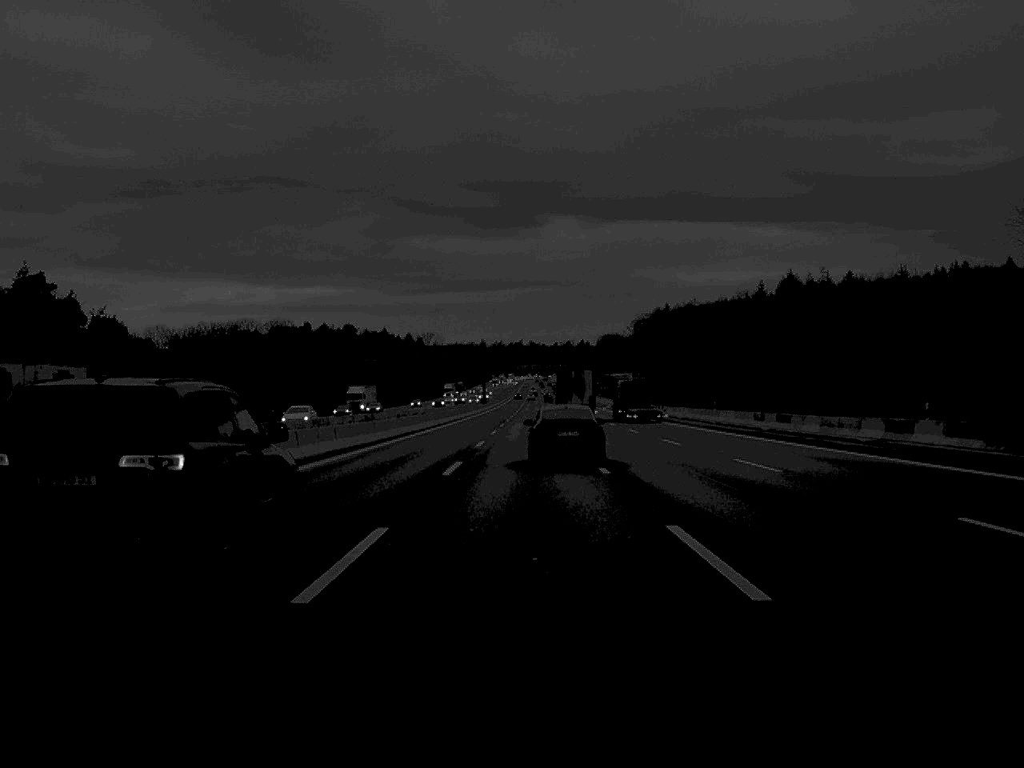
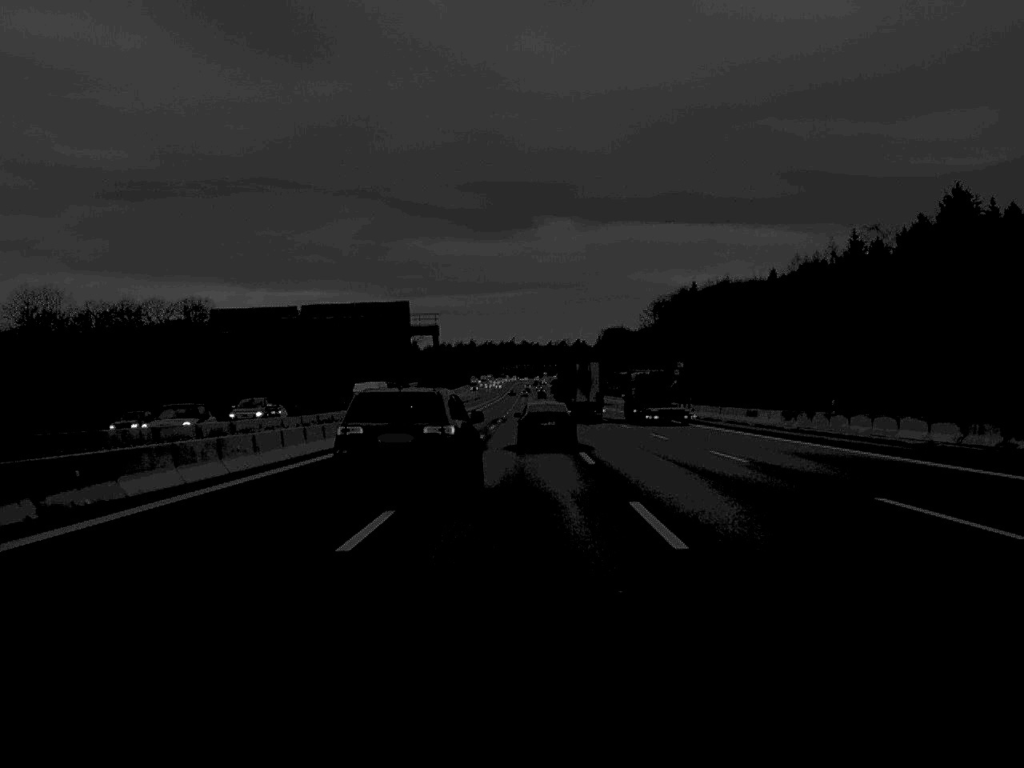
(+0.3, +86.1) m; 0°
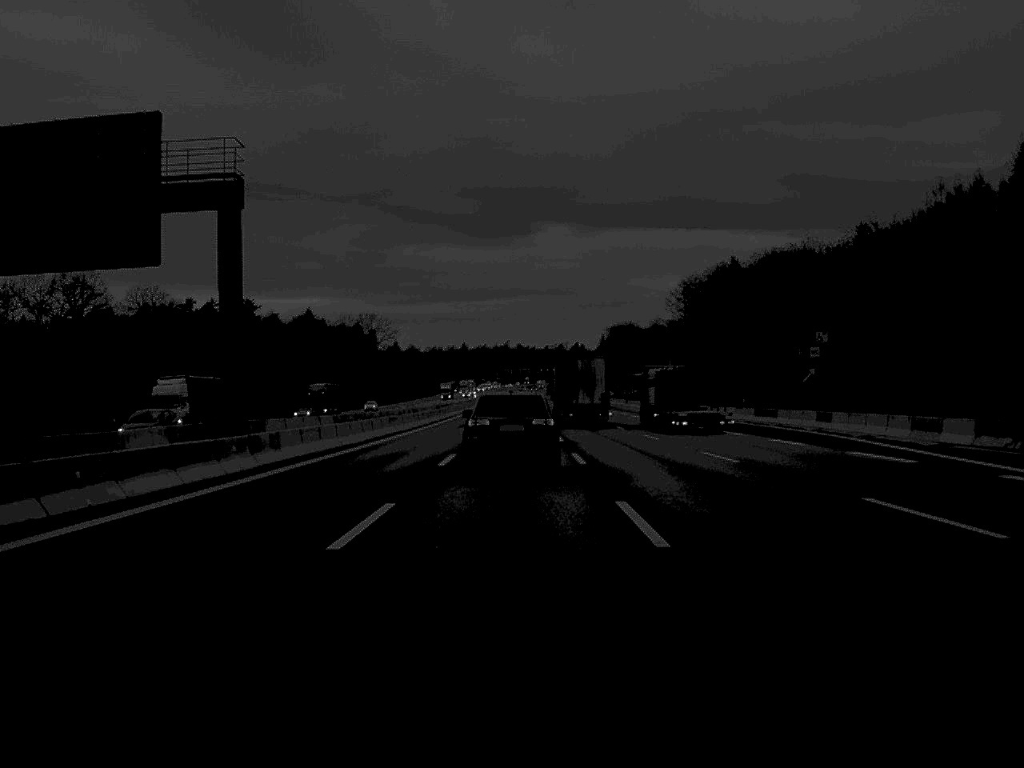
(+0.2, +71.4) m; 0°
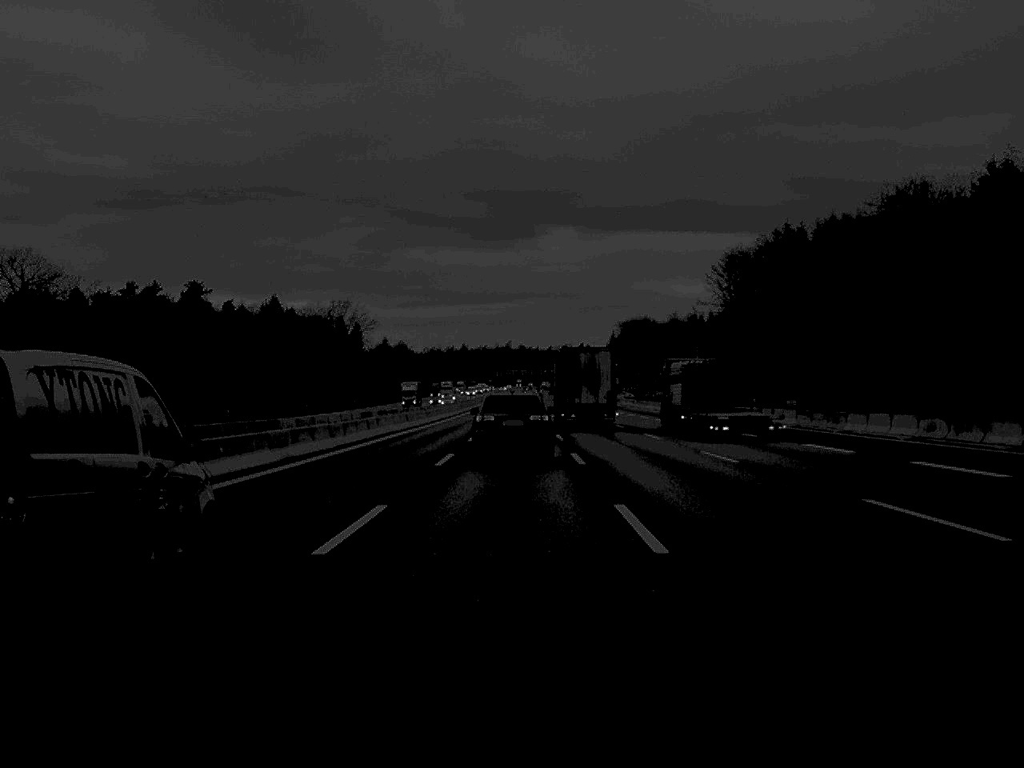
(-0.1, +53.8) m; 0°
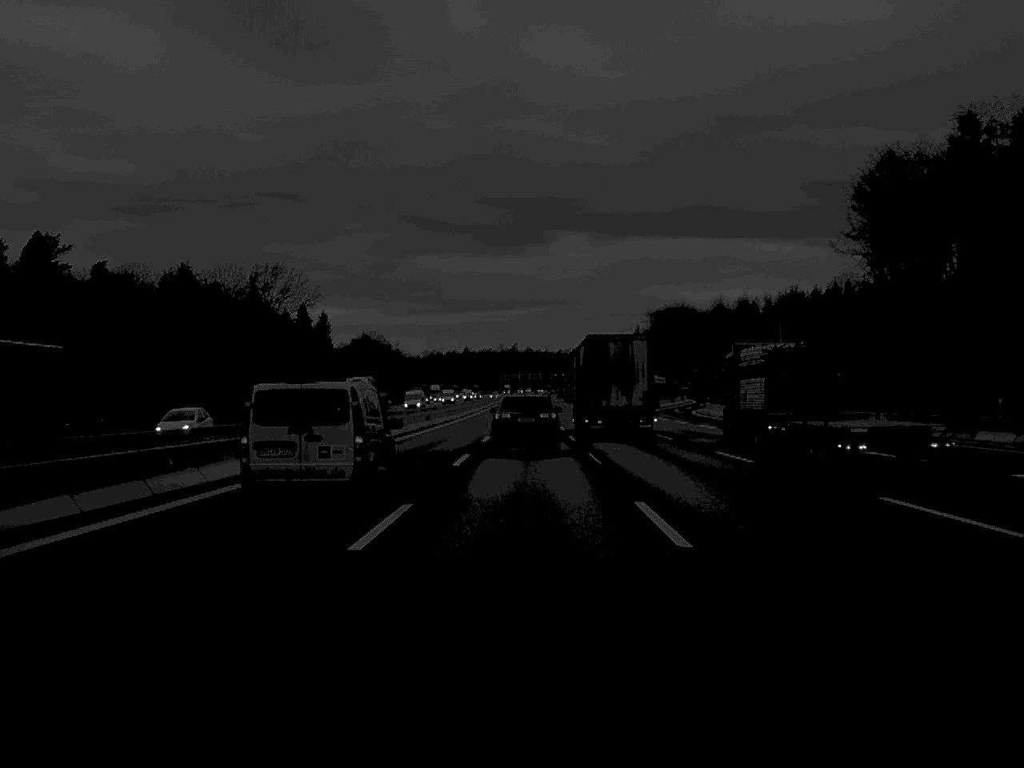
(-0.3, +89.1) m; 0°
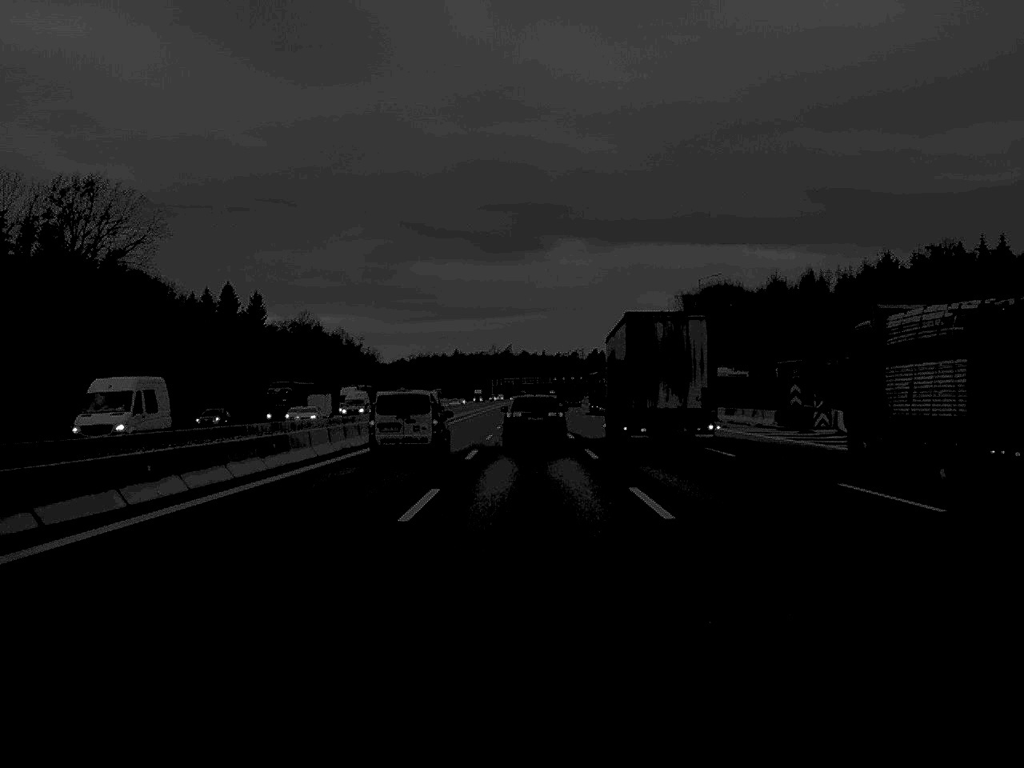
(+0.2, +86.0) m; 0°
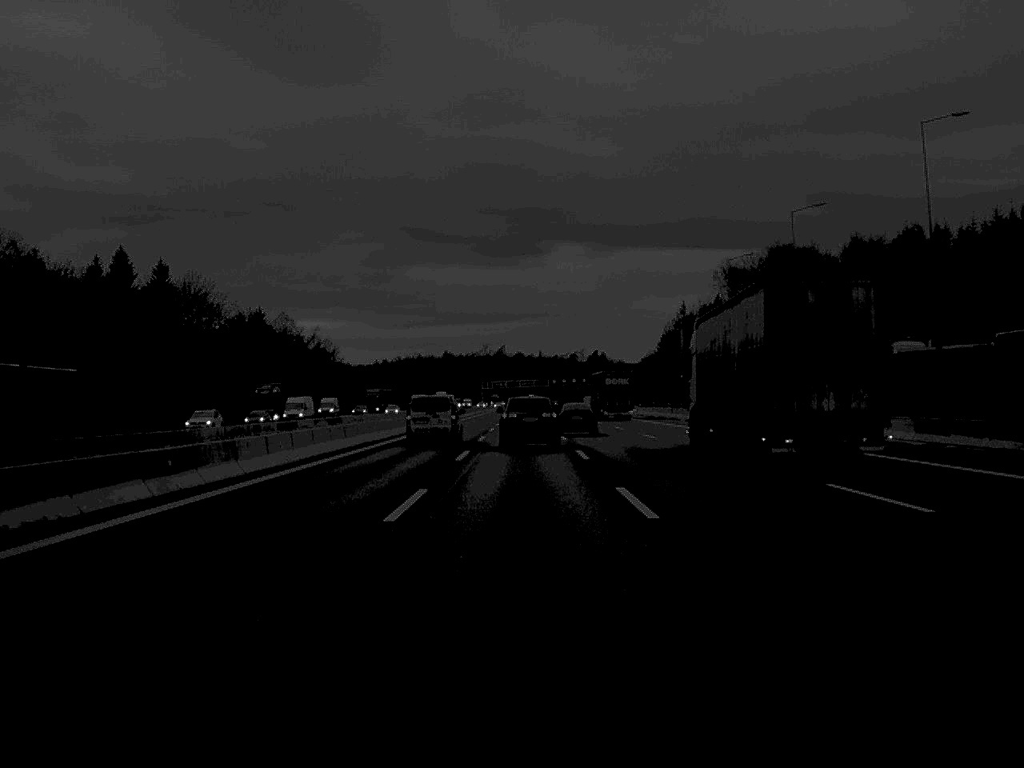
(+0.2, +71.5) m; 0°
